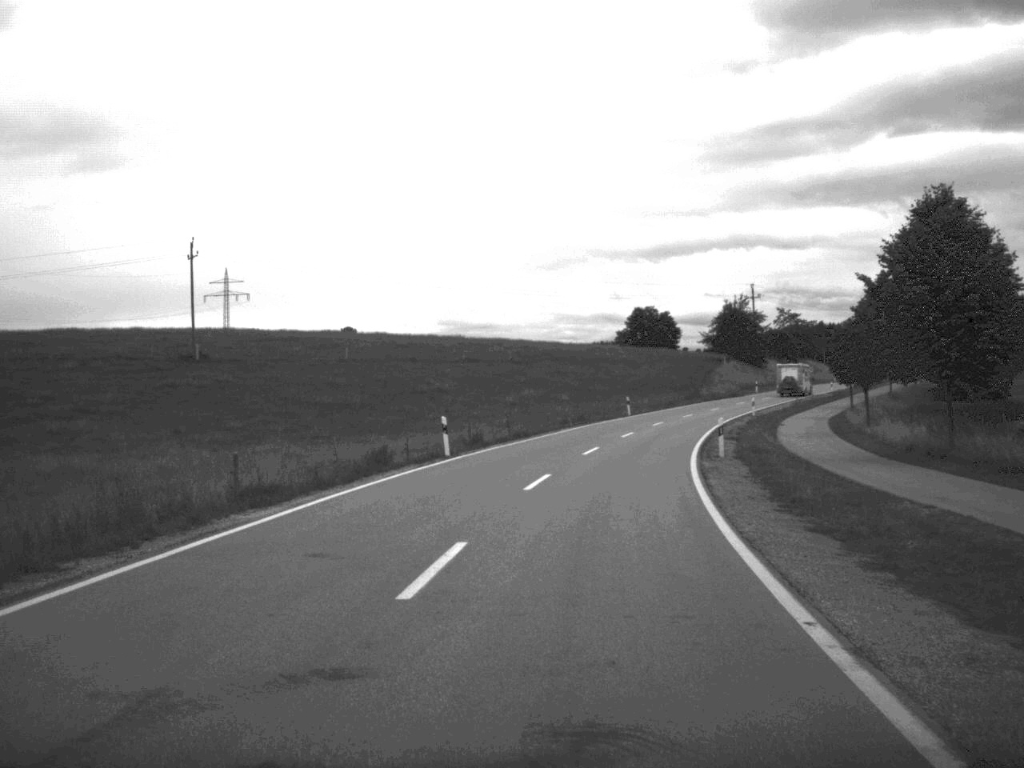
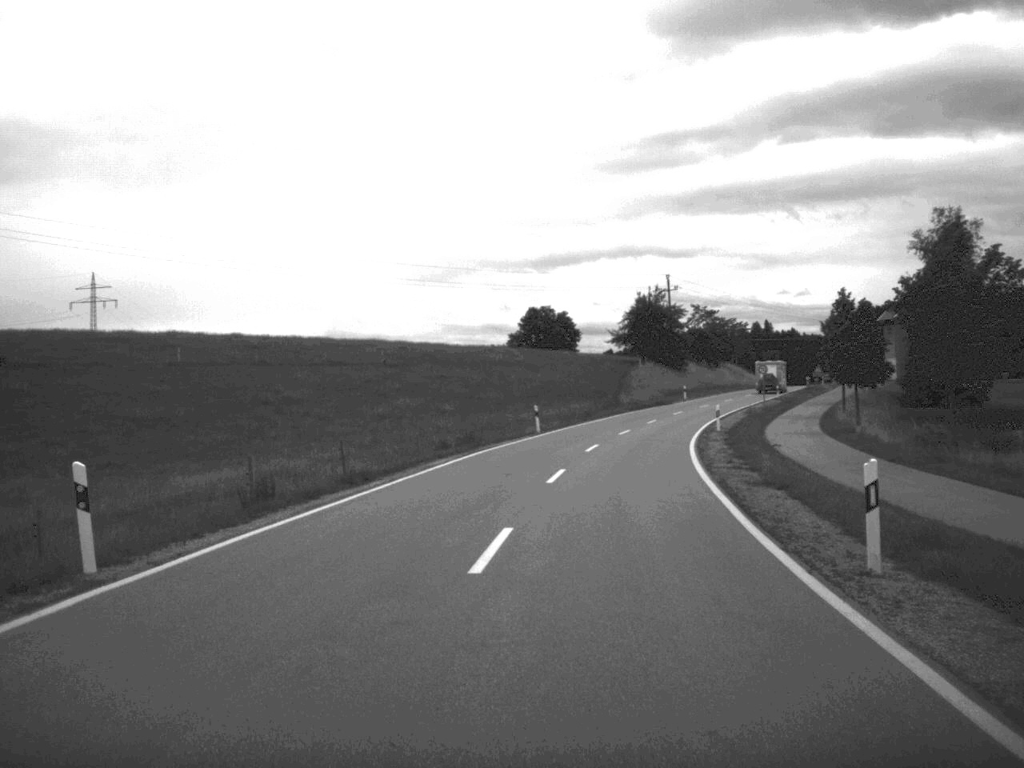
(+0.9, +22.3) m; +5°
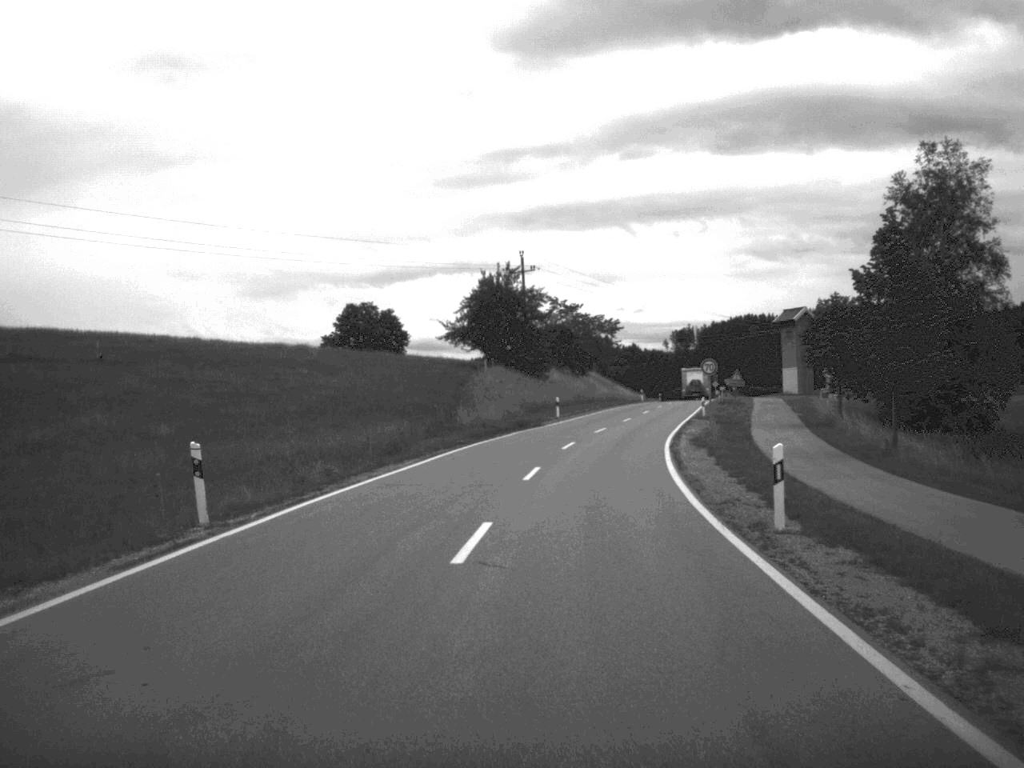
(+2.4, +34.9) m; +7°
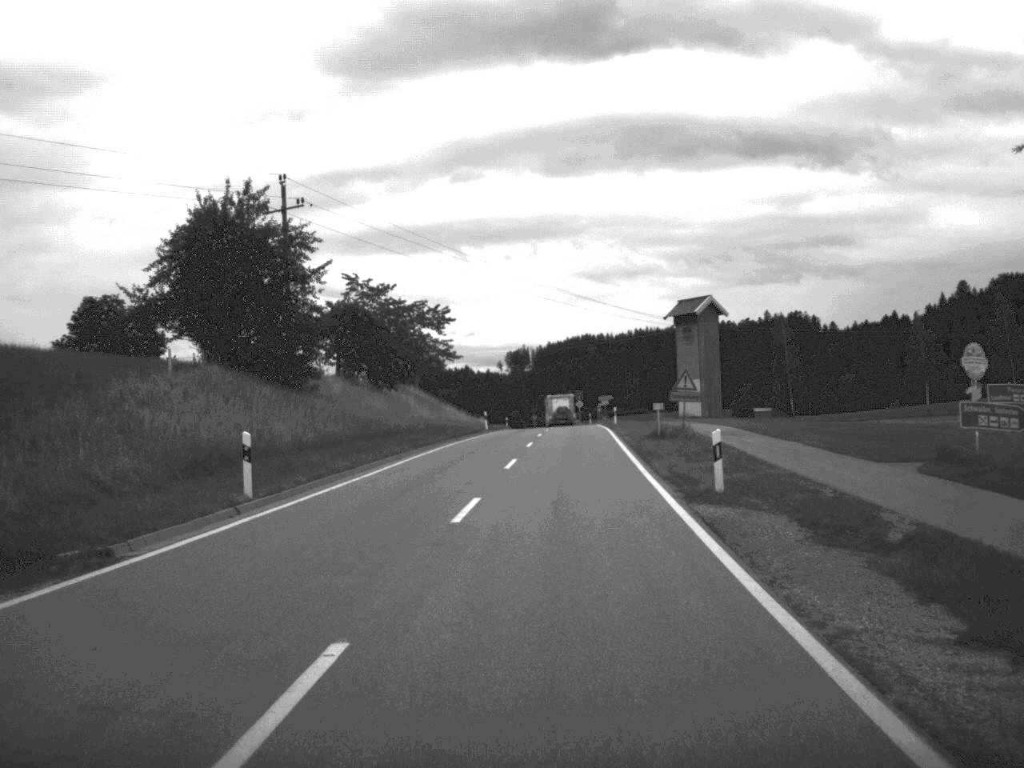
(+3.2, +43.2) m; +7°
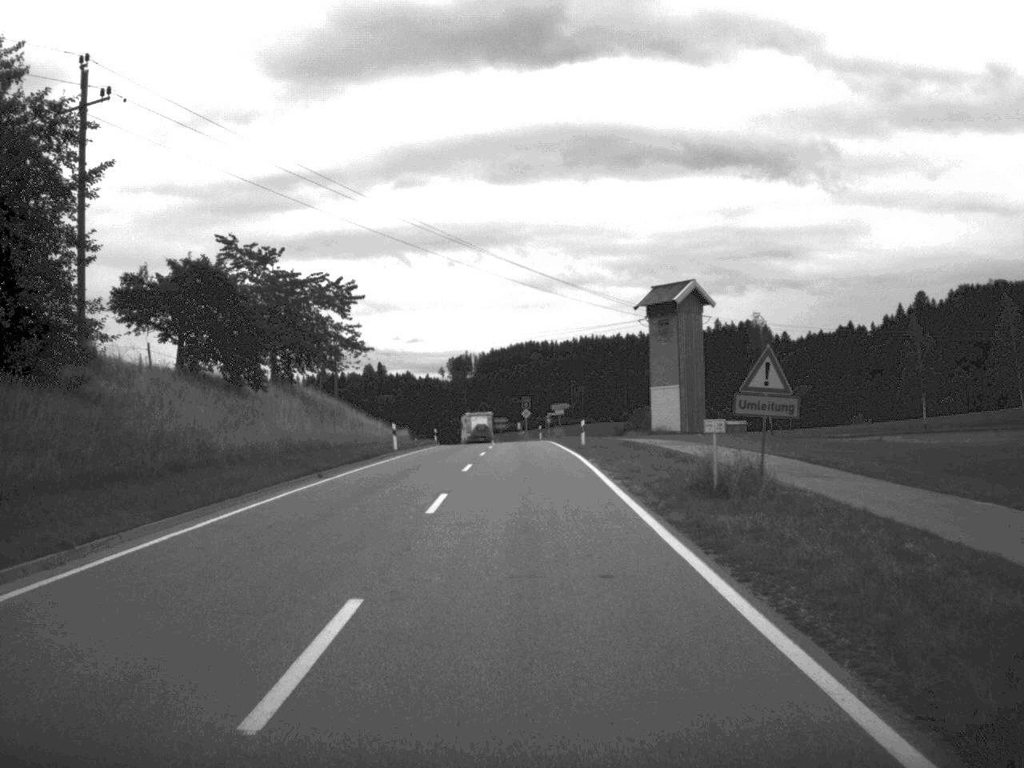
(+0.6, +22.2) m; +2°
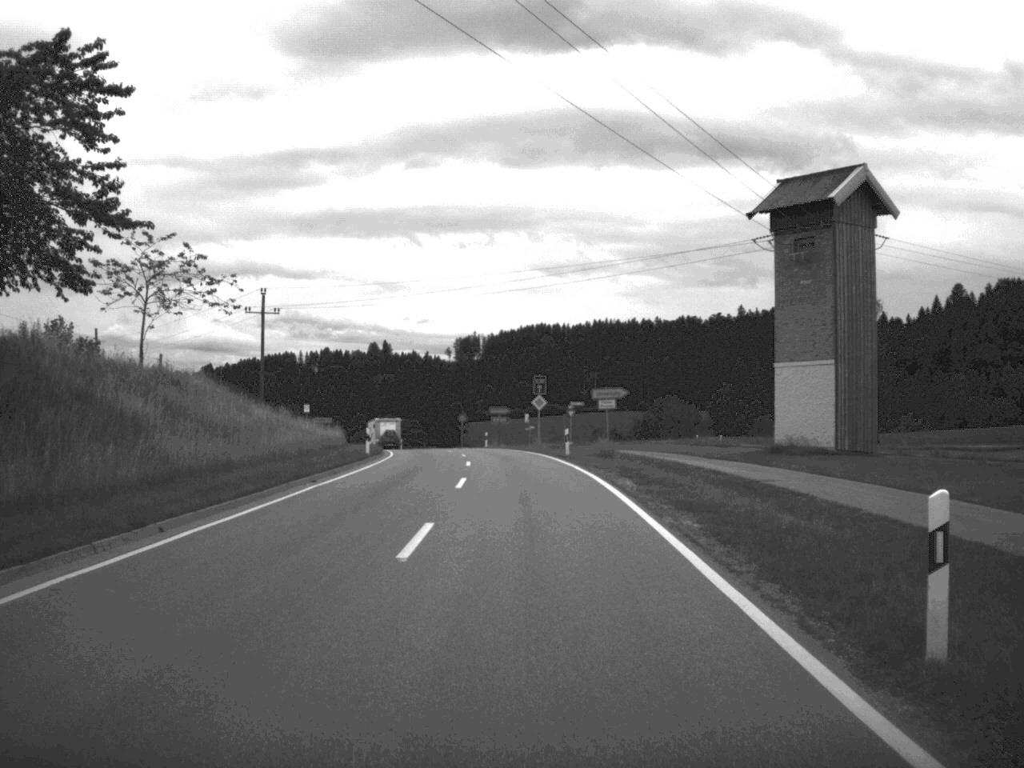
(-0.2, +41.1) m; -1°
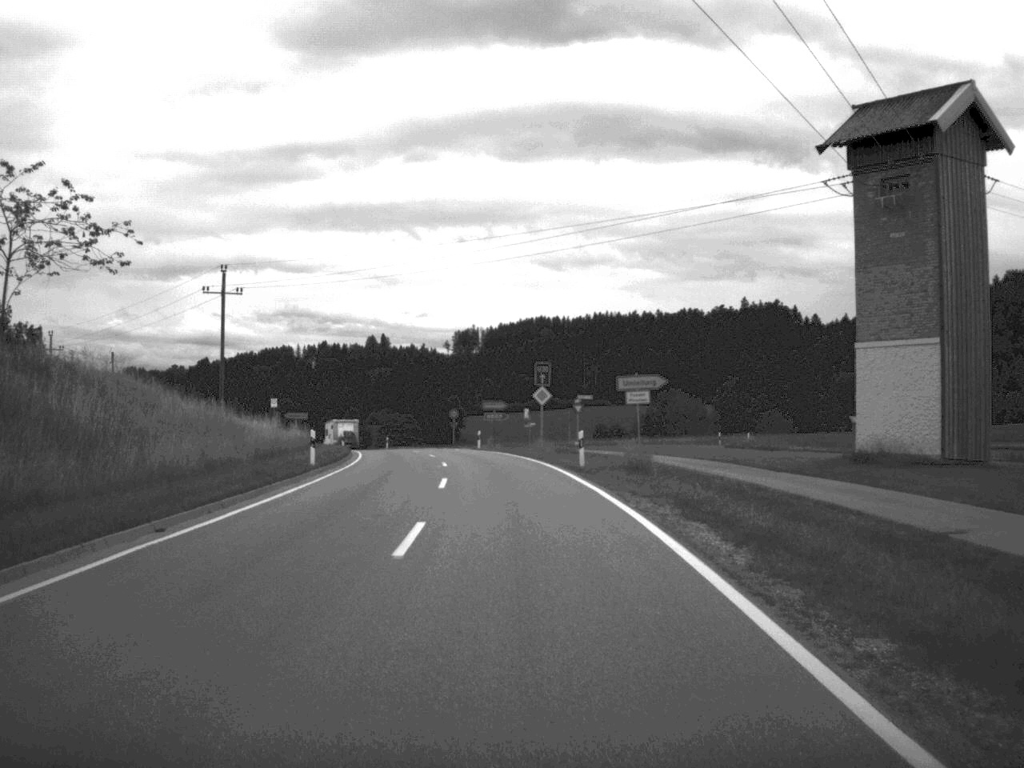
(0.0, +11.8) m; 0°
